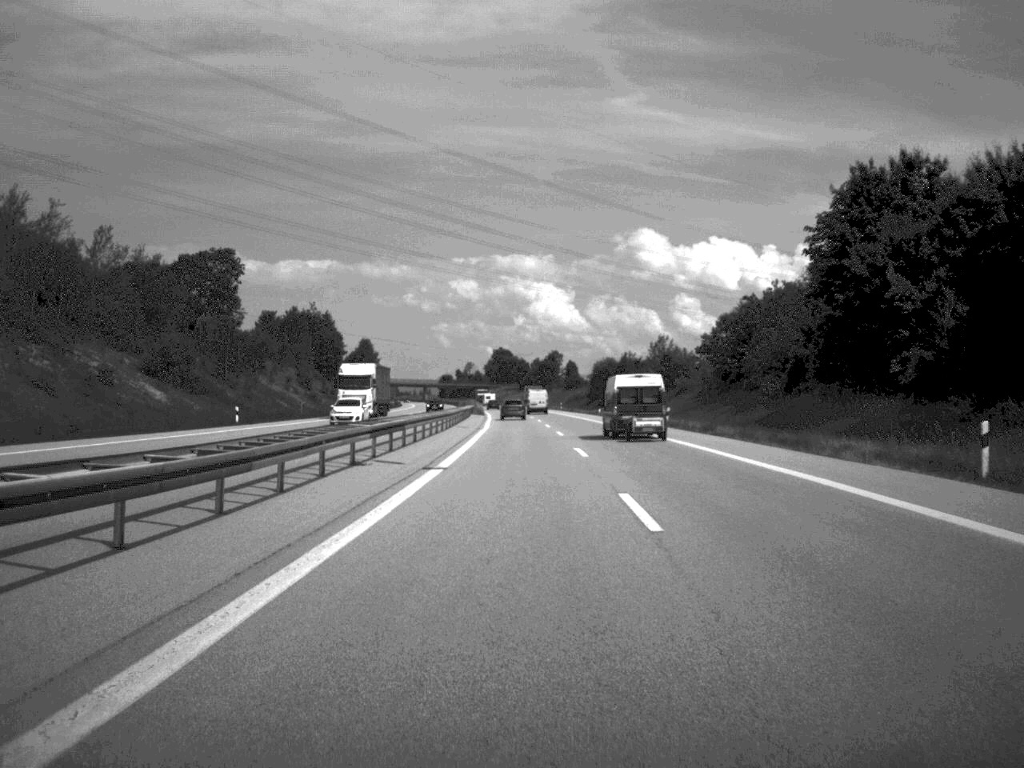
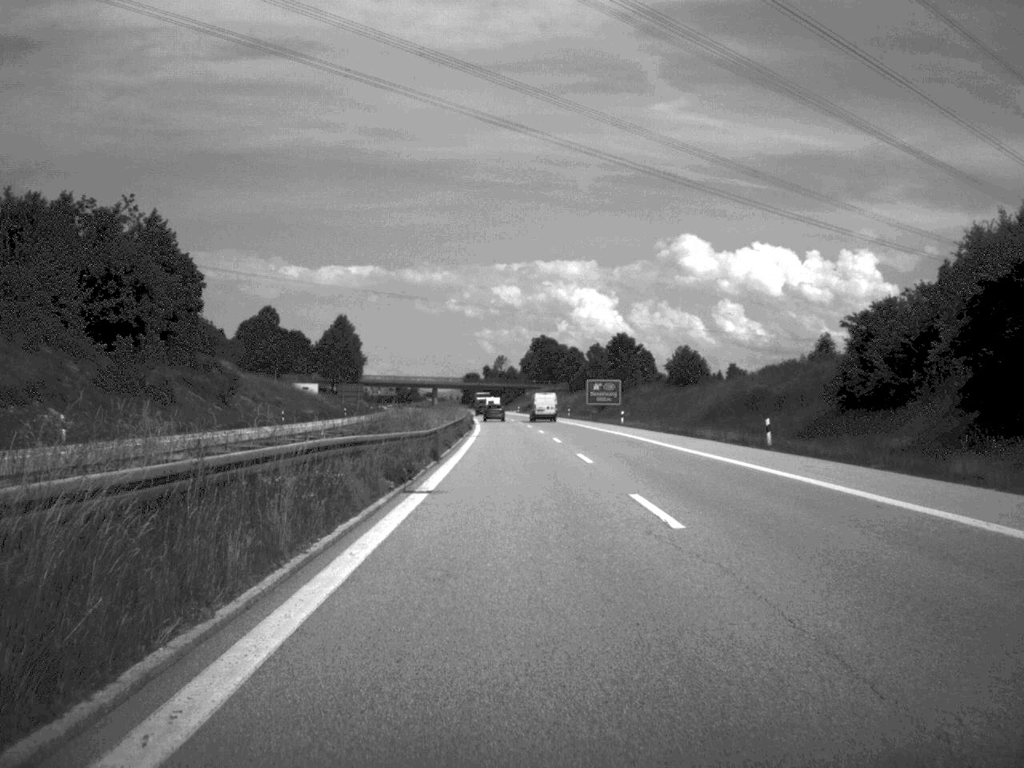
(-2.1, +126.7) m; -2°
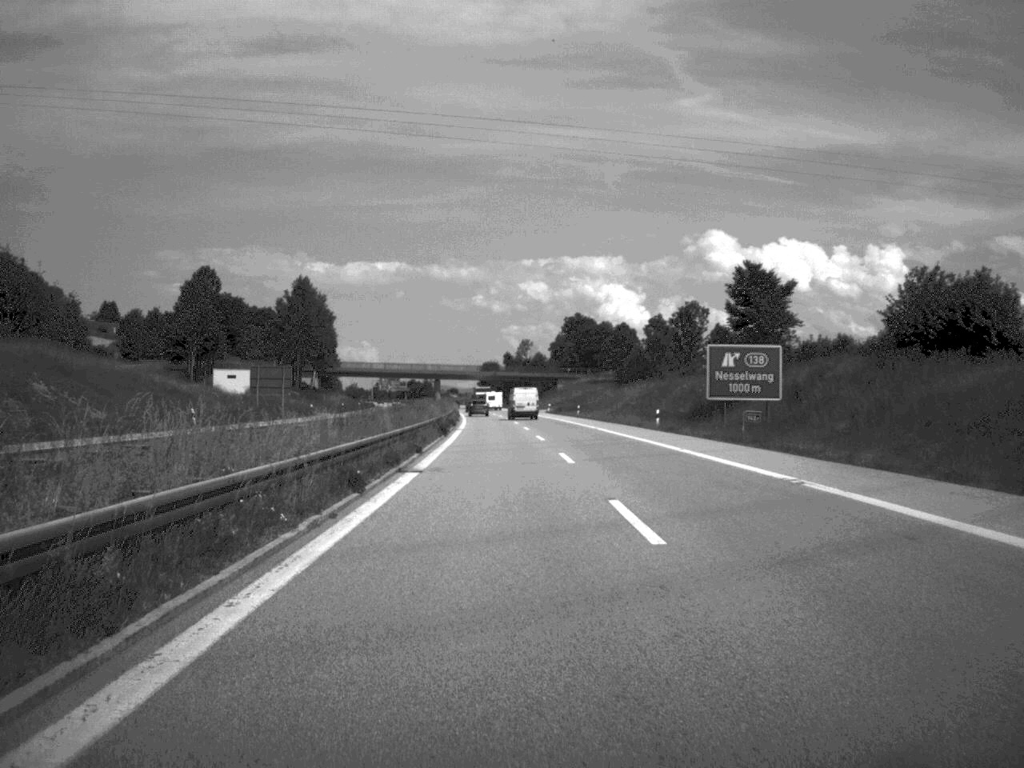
(-0.7, +73.0) m; -1°
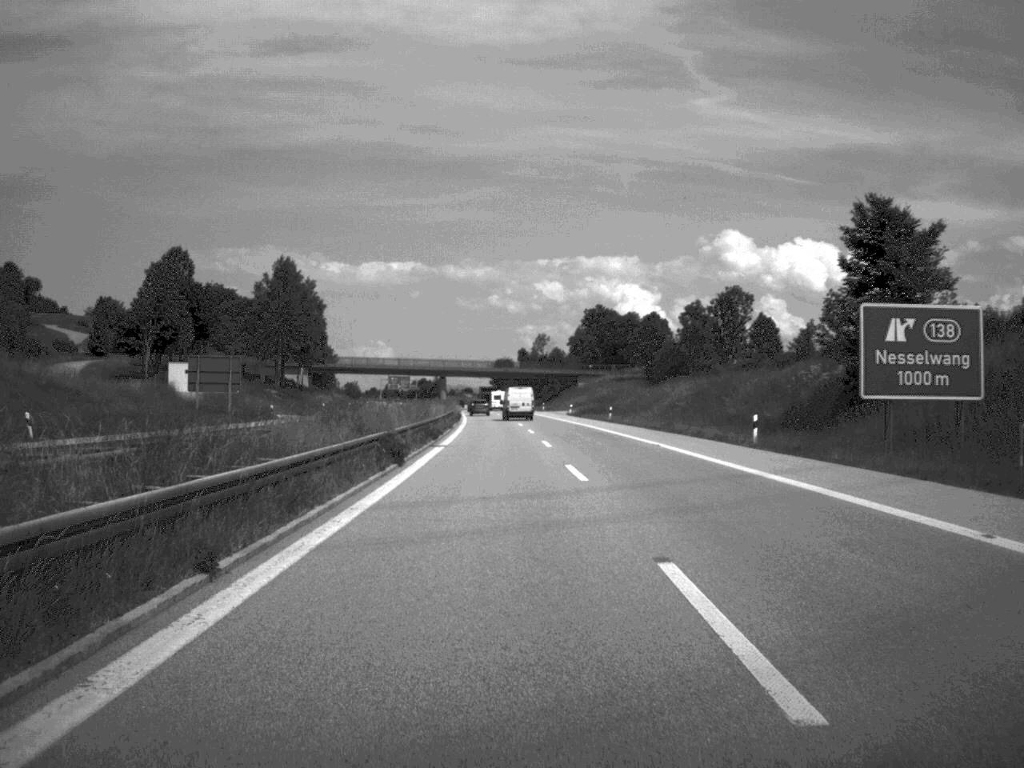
(-0.2, +25.0) m; -1°
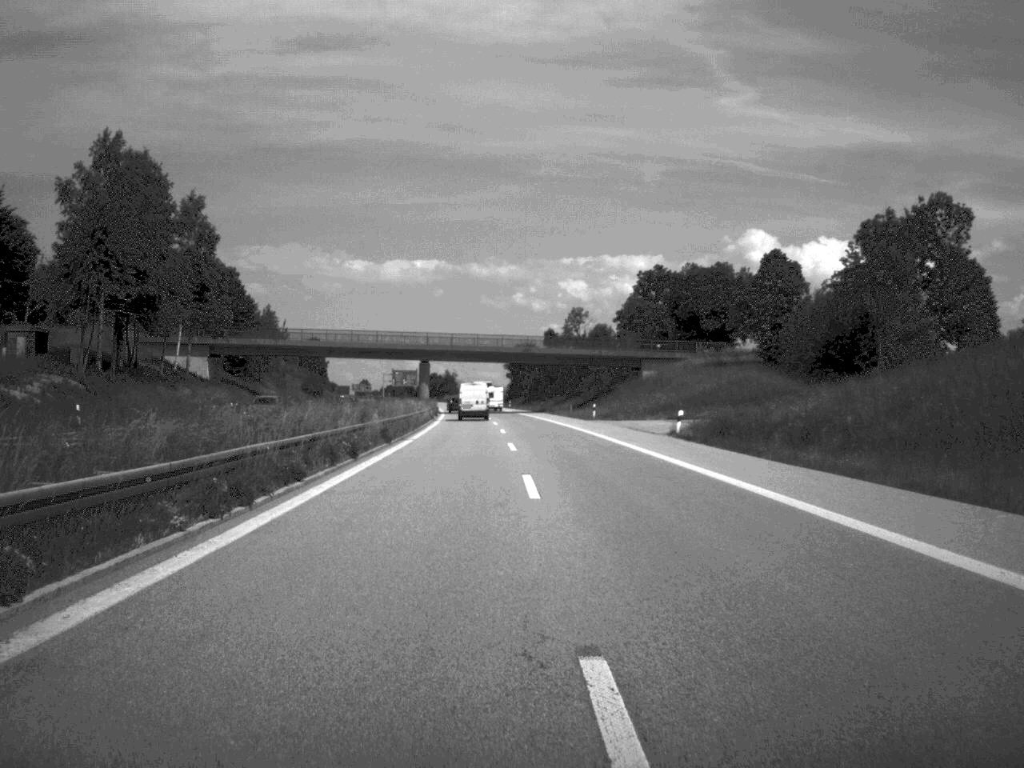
(-0.7, +75.0) m; -1°
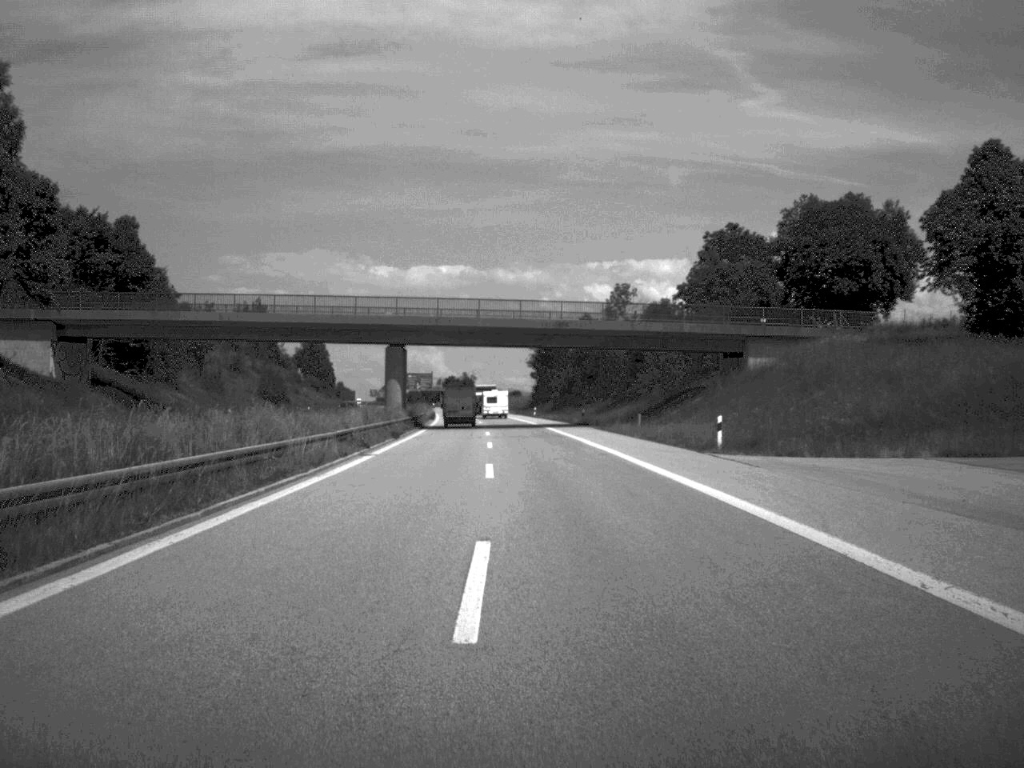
(-0.4, +47.2) m; -1°
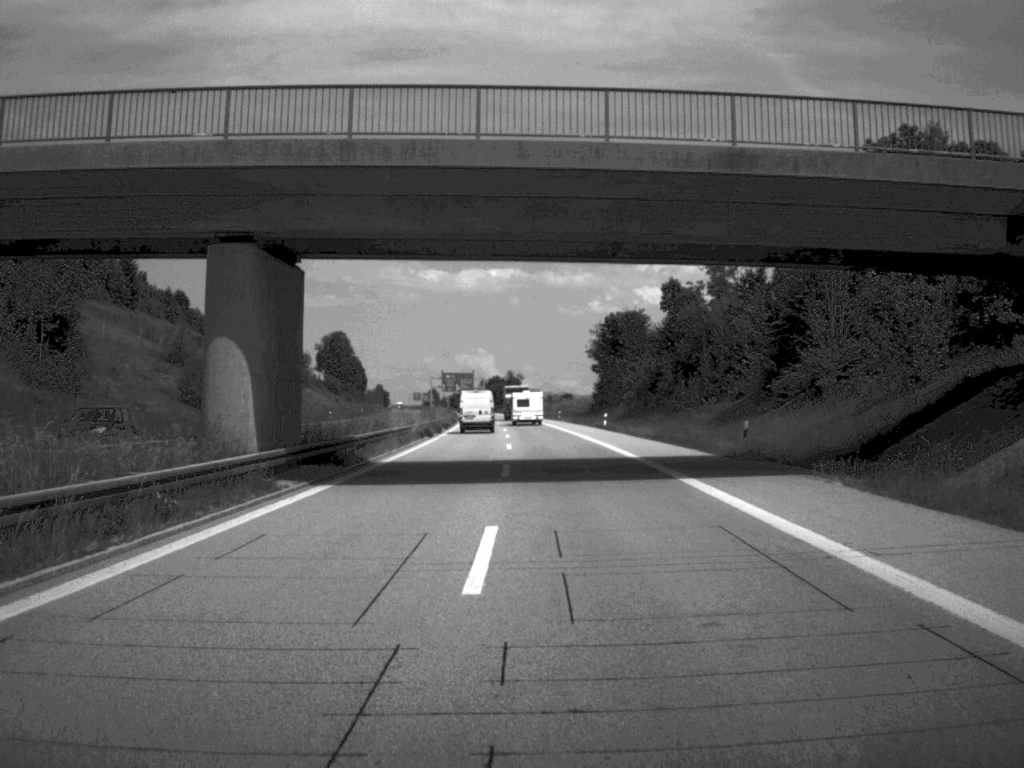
(-1.0, +50.5) m; -2°
